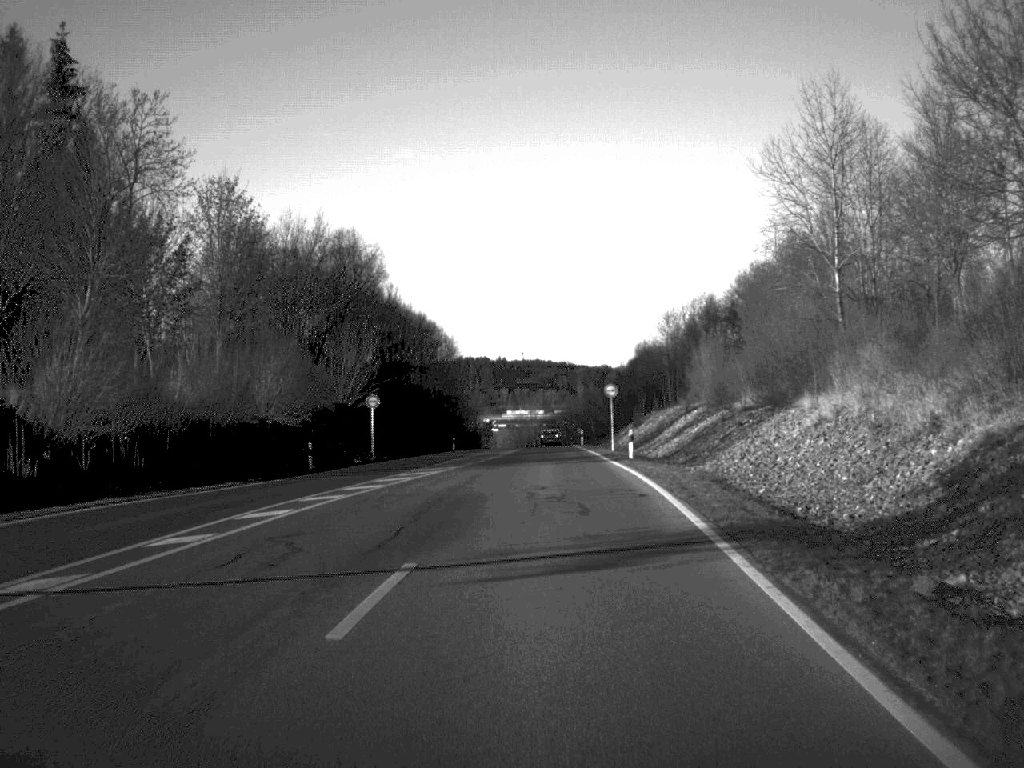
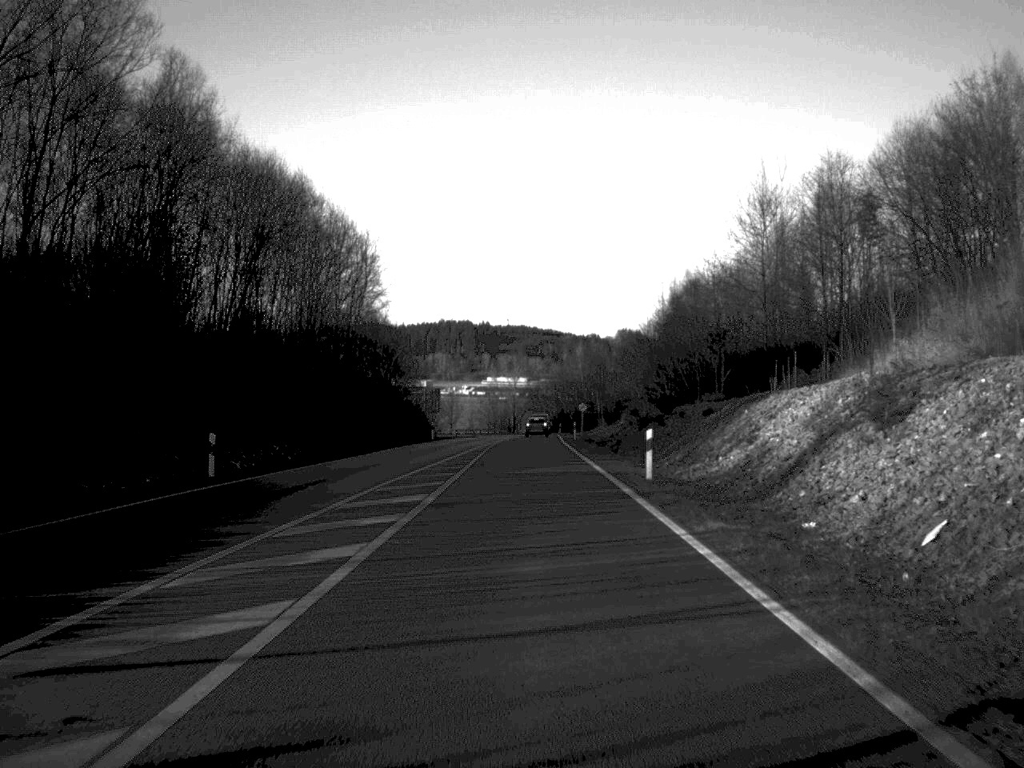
(+1.0, +66.4) m; 0°
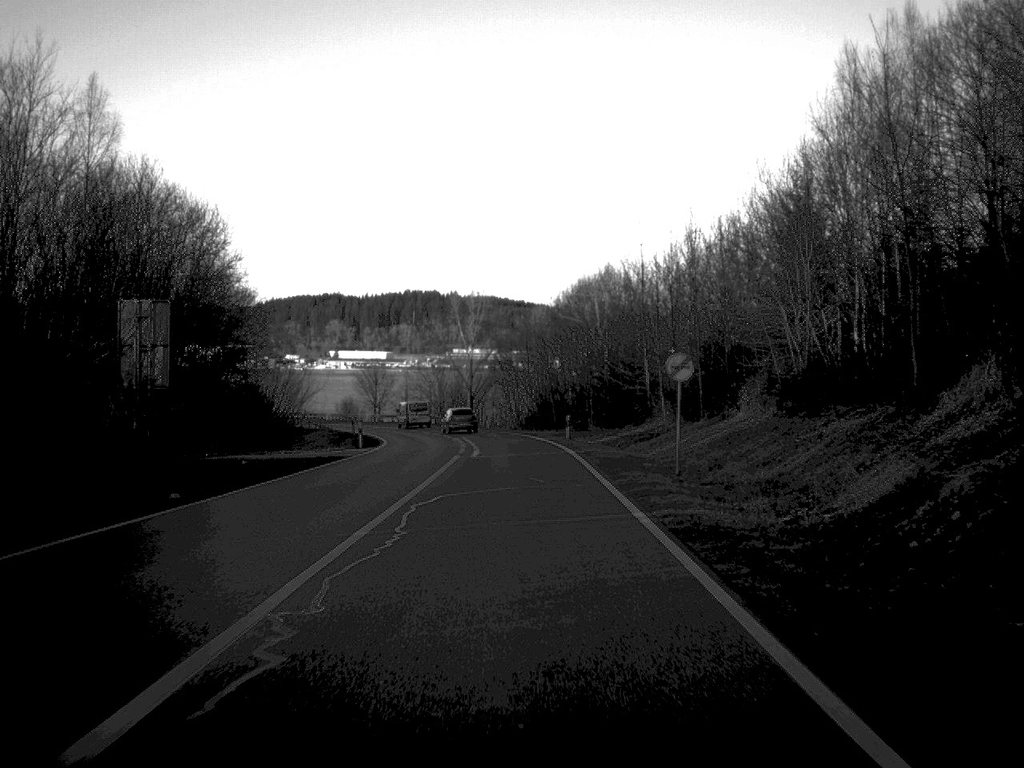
(+0.7, +79.8) m; +1°
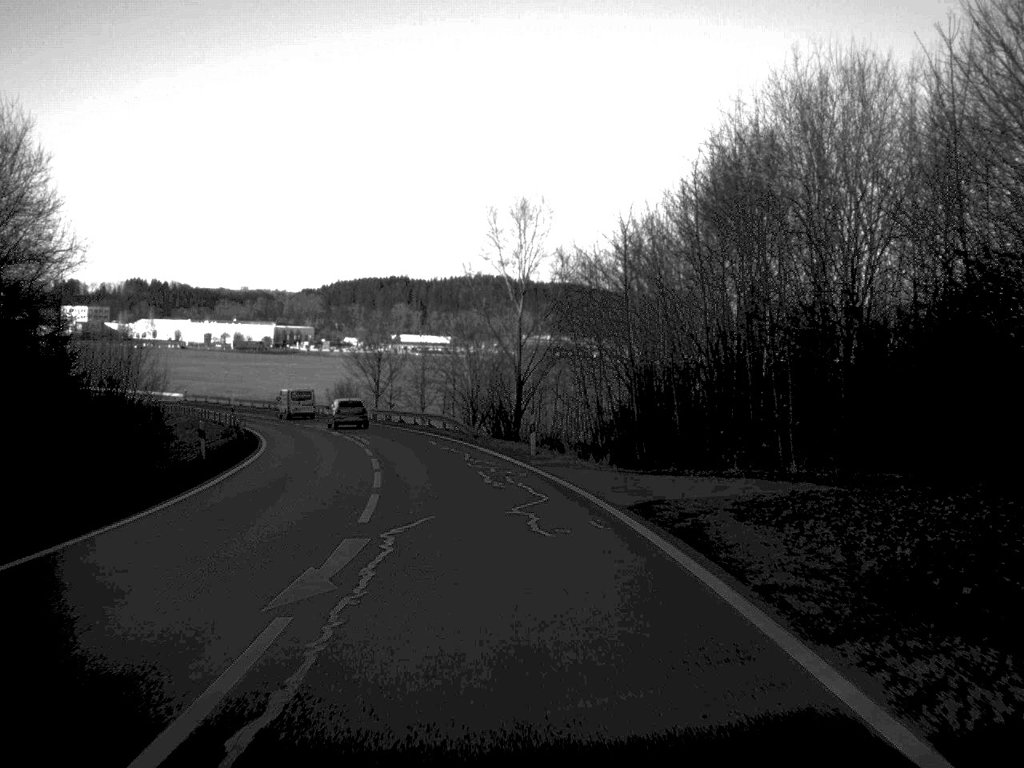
(-0.8, +42.4) m; -4°
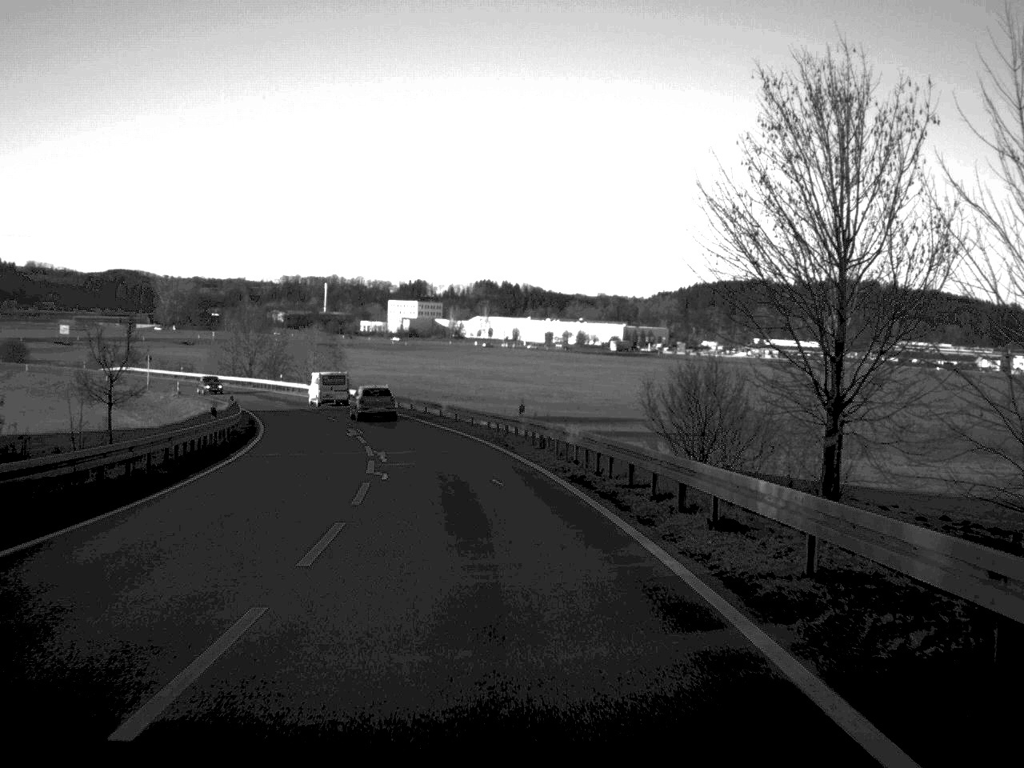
(-9.1, +65.7) m; -16°
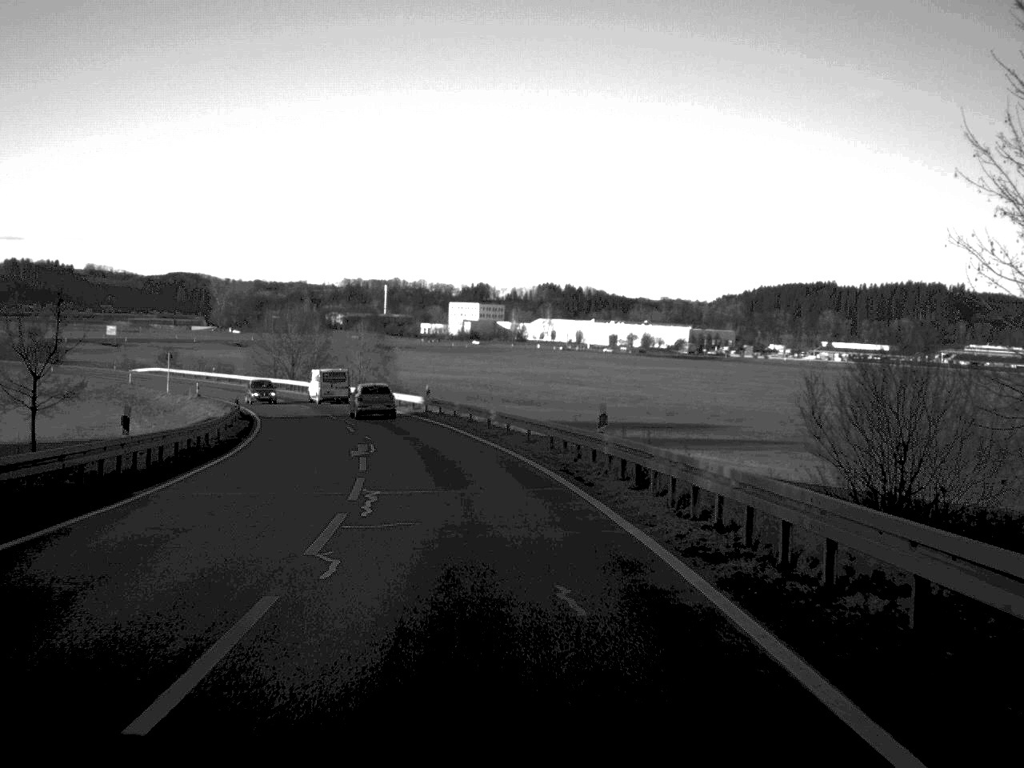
(-0.3, +12.5) m; -3°
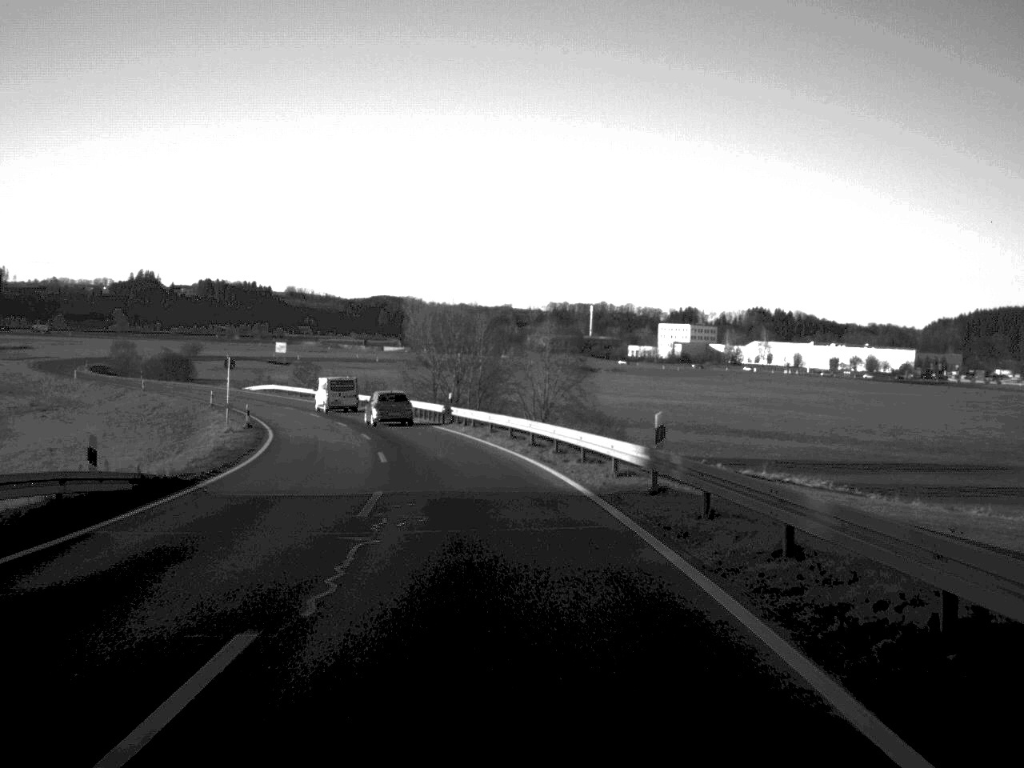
(-3.1, +37.4) m; -9°
